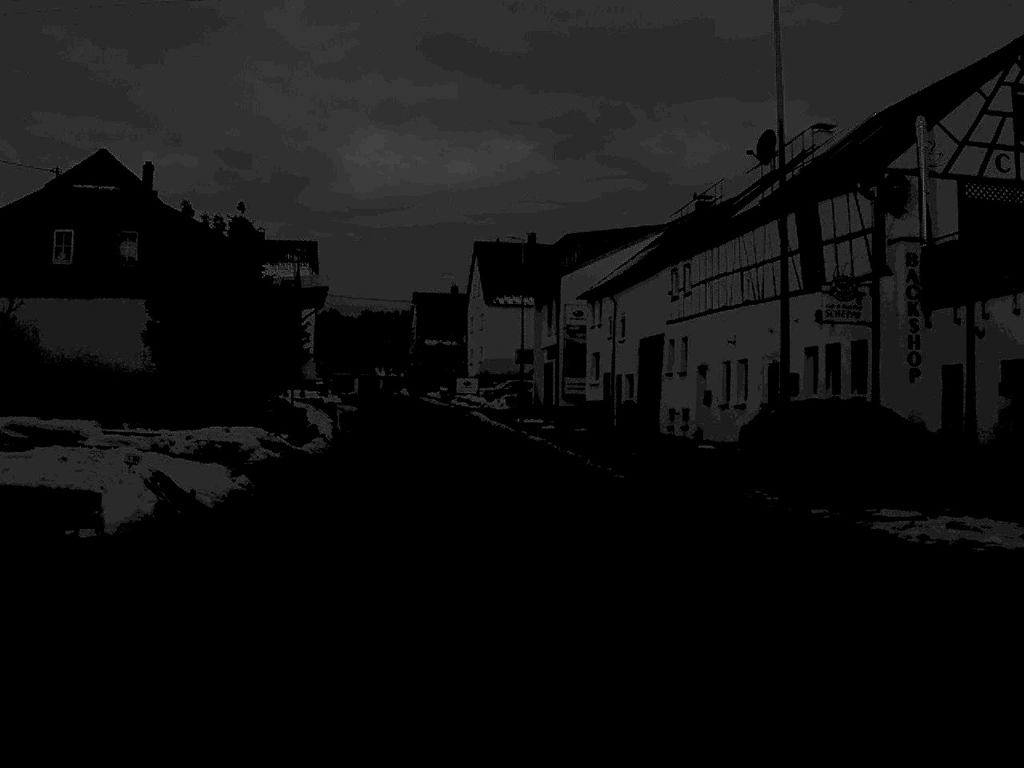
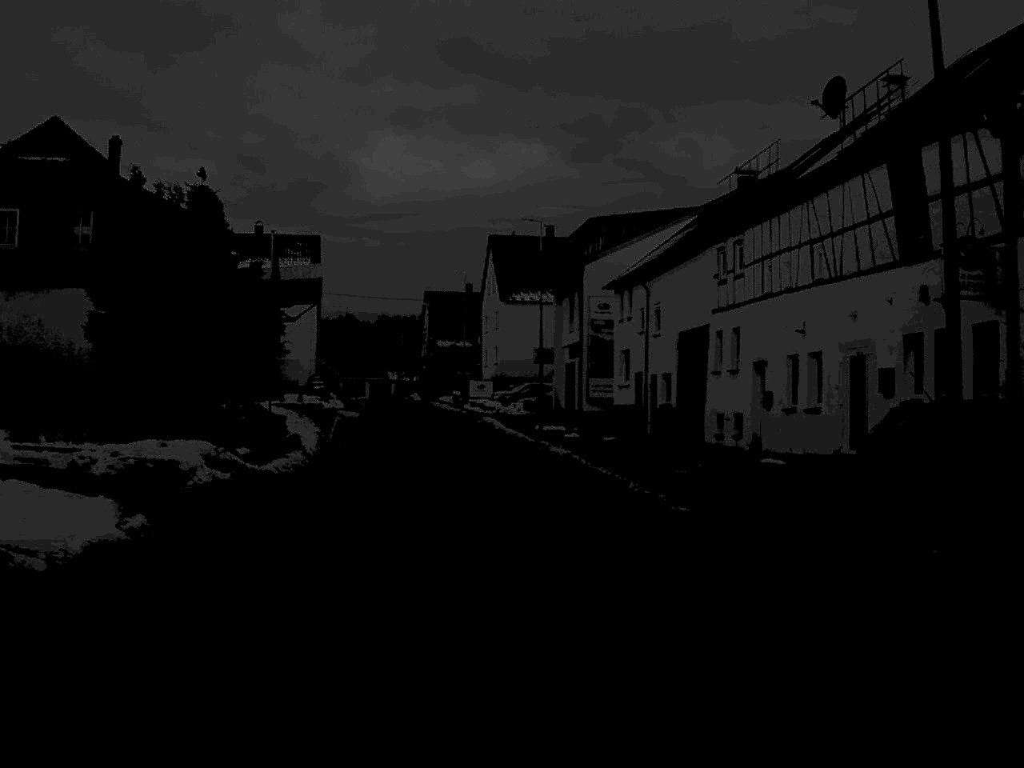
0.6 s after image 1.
(0.0, +6.6) m; -1°
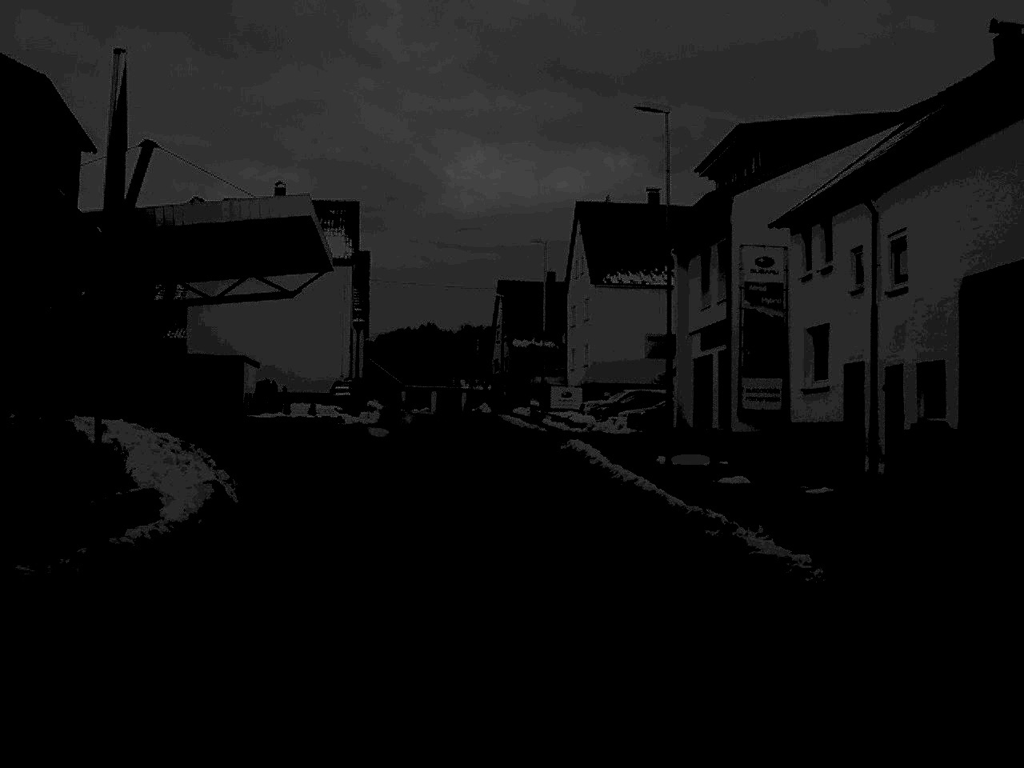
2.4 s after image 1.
(-0.6, +20.1) m; -4°
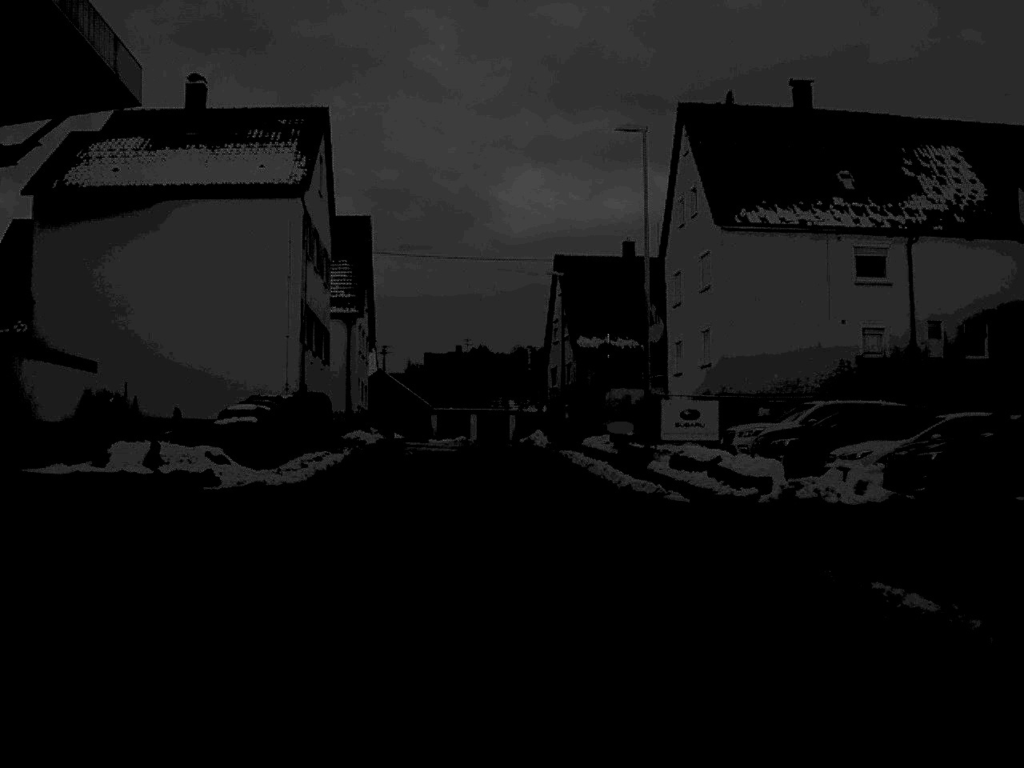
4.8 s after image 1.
(-0.8, +27.7) m; -2°
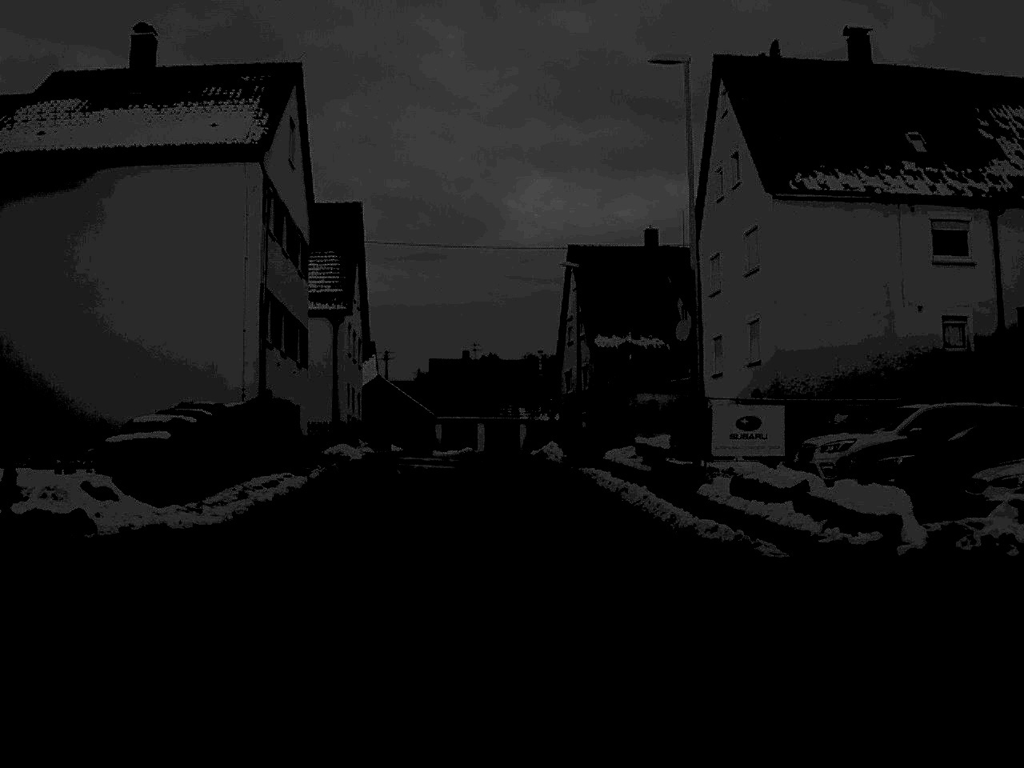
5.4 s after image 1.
(0.0, +7.0) m; 0°
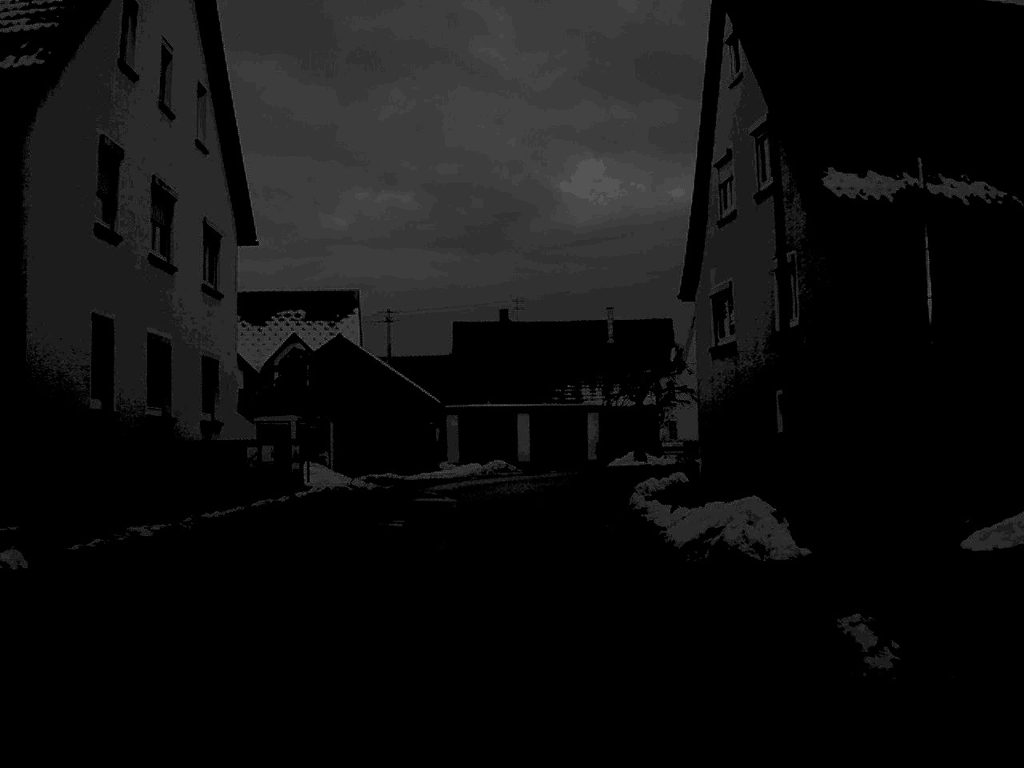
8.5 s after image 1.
(-0.7, +35.9) m; -2°
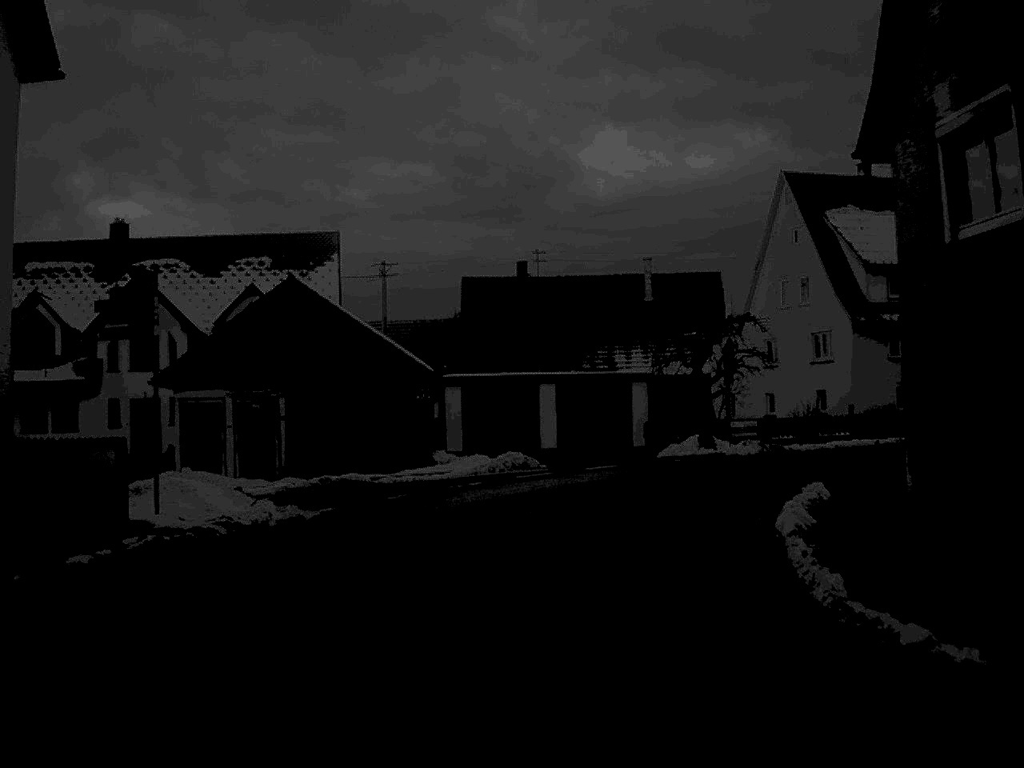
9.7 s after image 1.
(-0.1, +13.3) m; -1°
